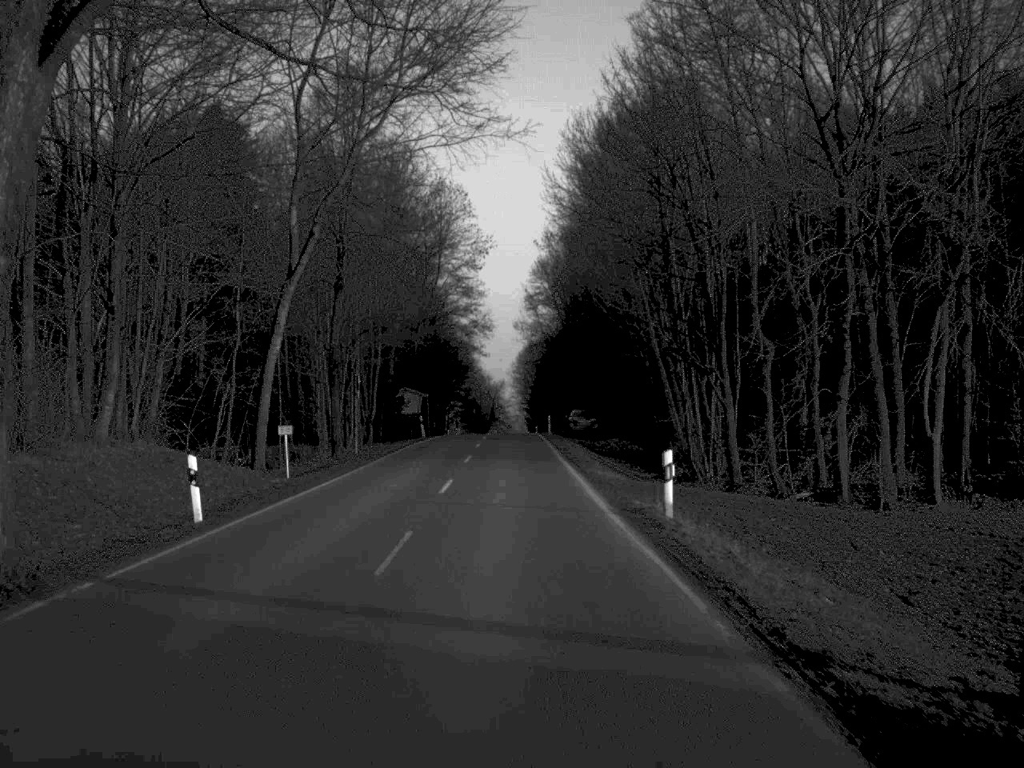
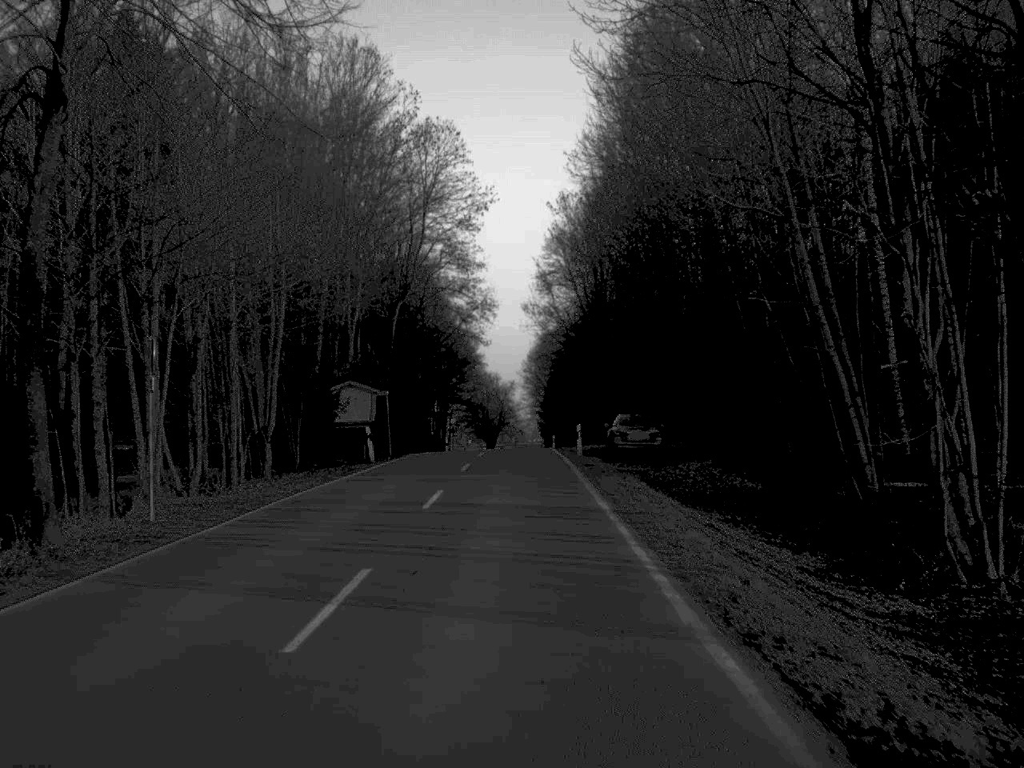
(-0.1, +27.1) m; -1°
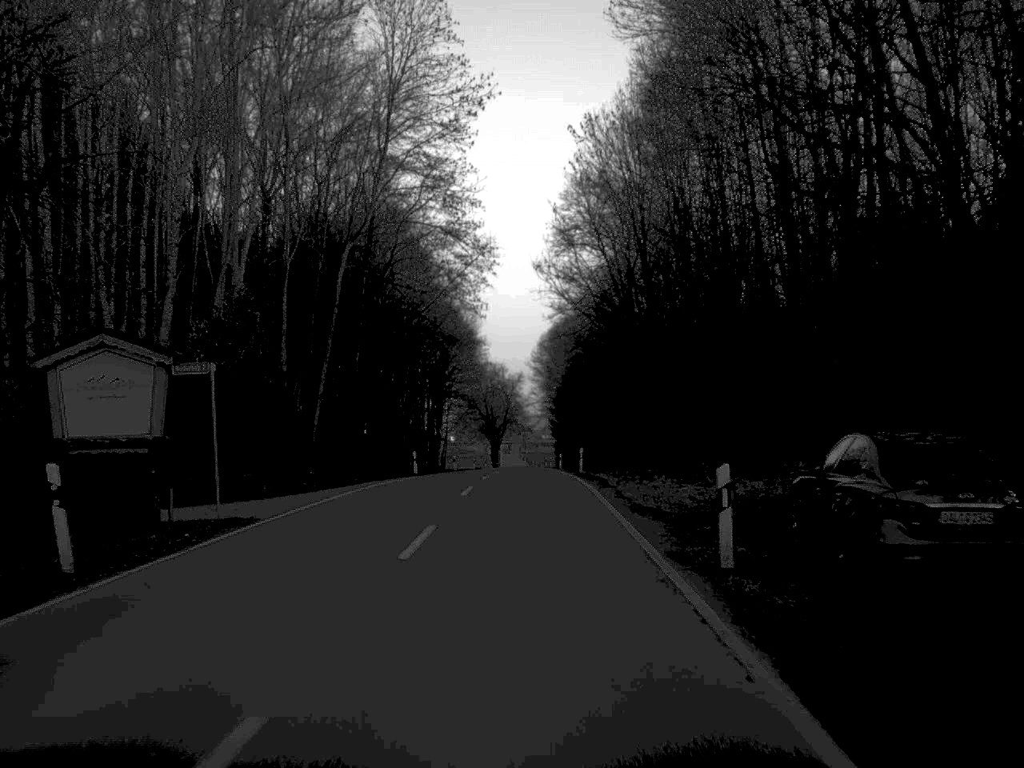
(-0.2, +29.0) m; 0°
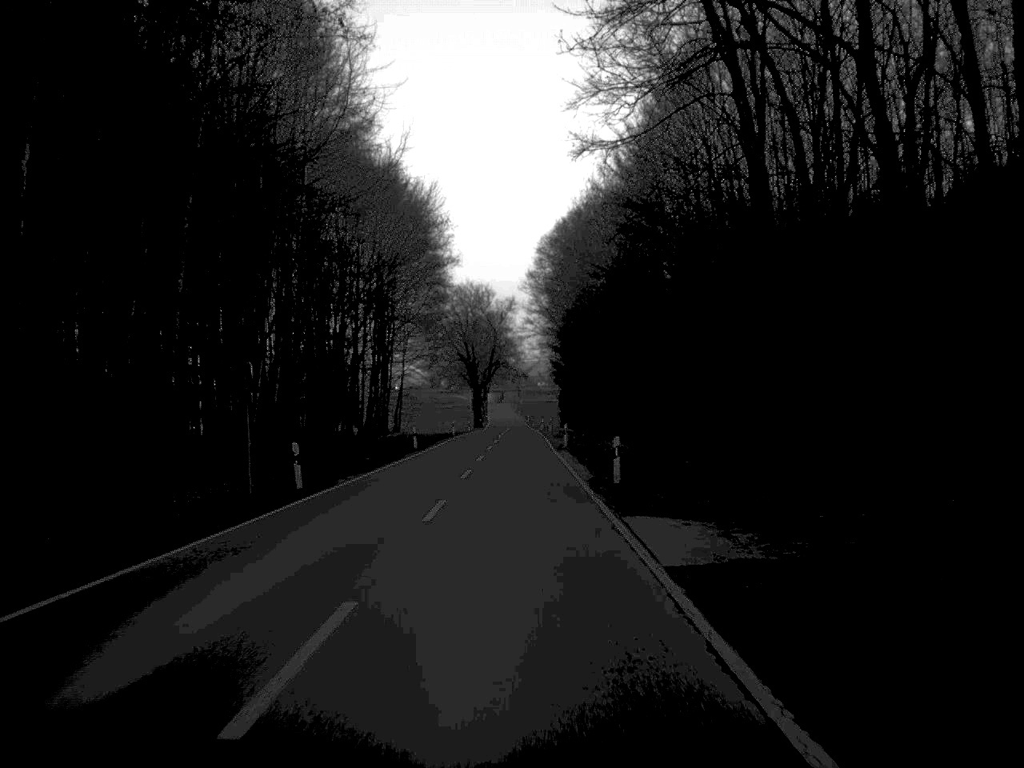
(+0.2, +55.3) m; 0°
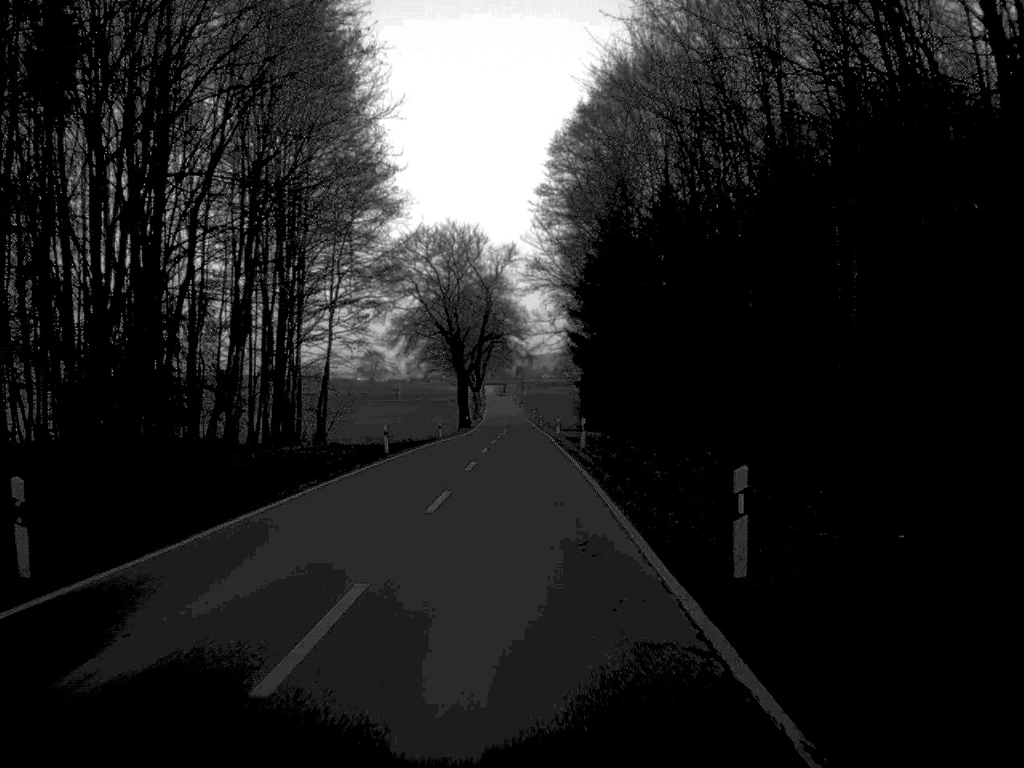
(-0.2, +46.3) m; 0°
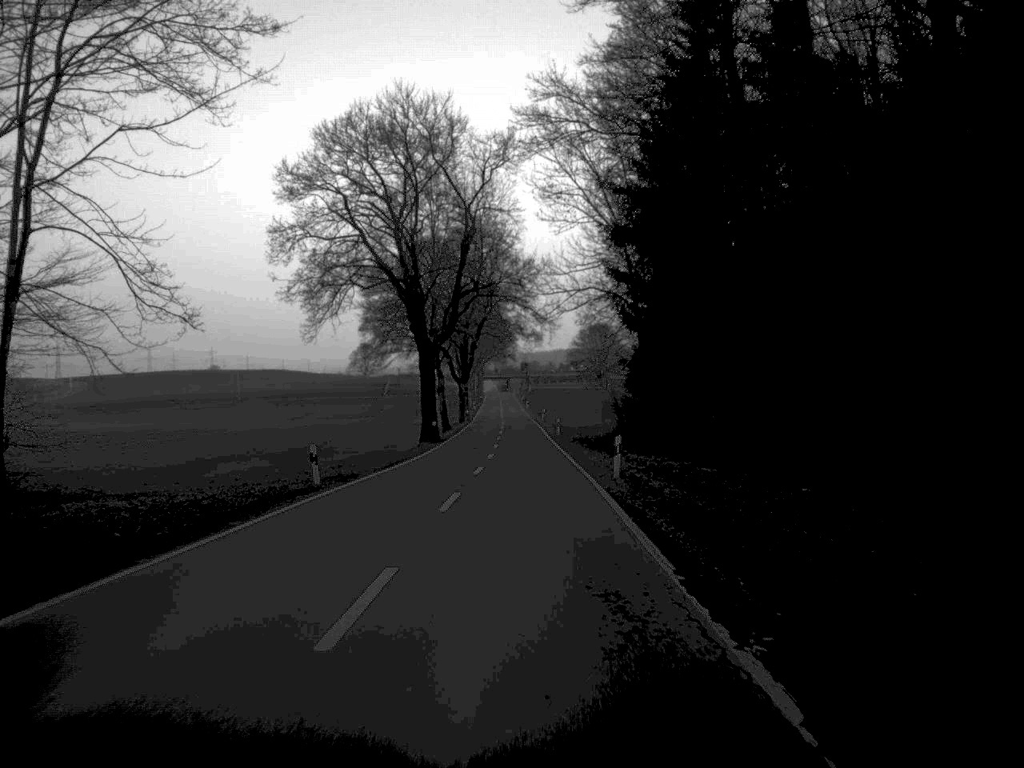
(-0.1, +45.5) m; 0°
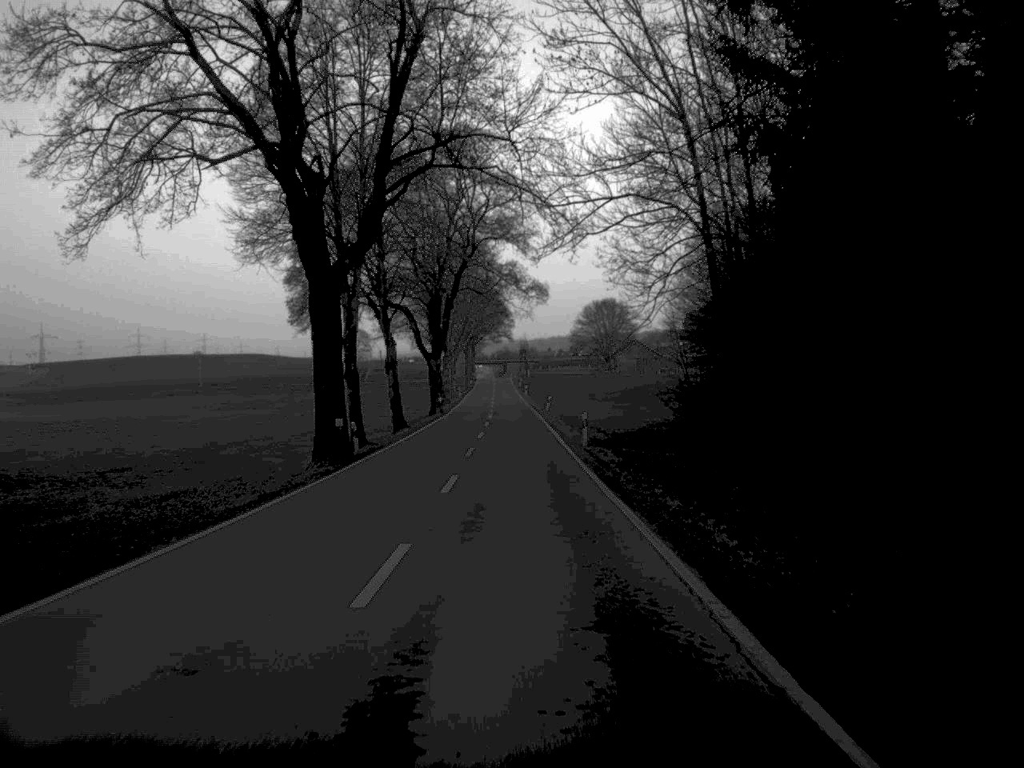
(0.0, +33.6) m; 0°
